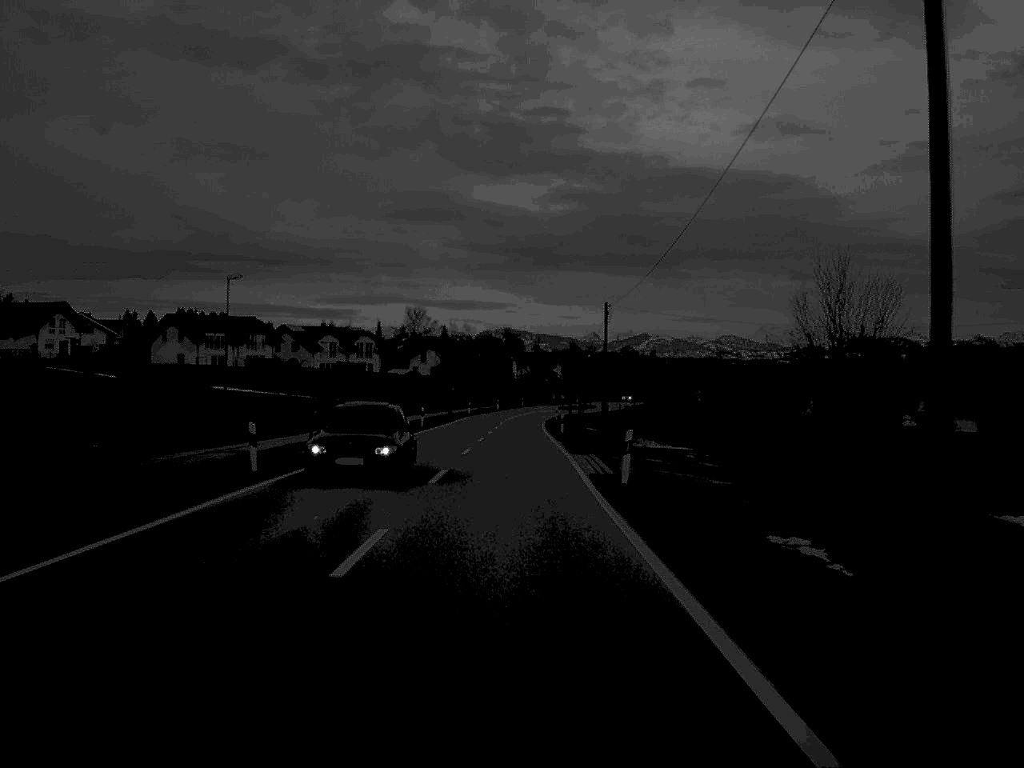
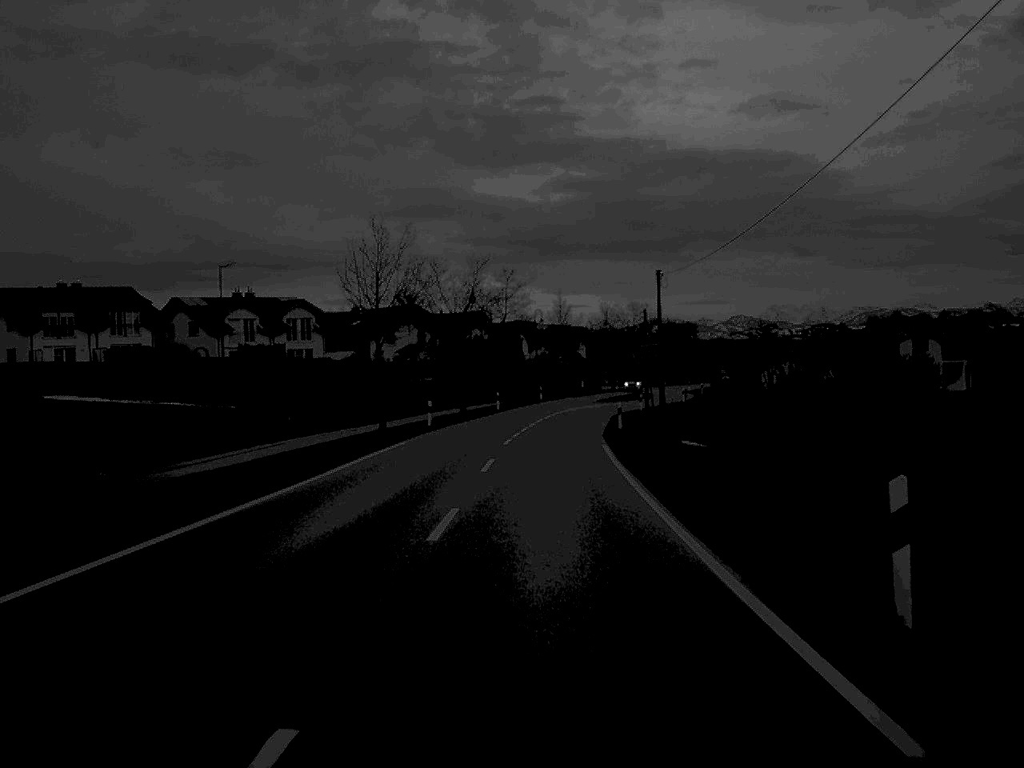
(-0.5, +56.8) m; 0°
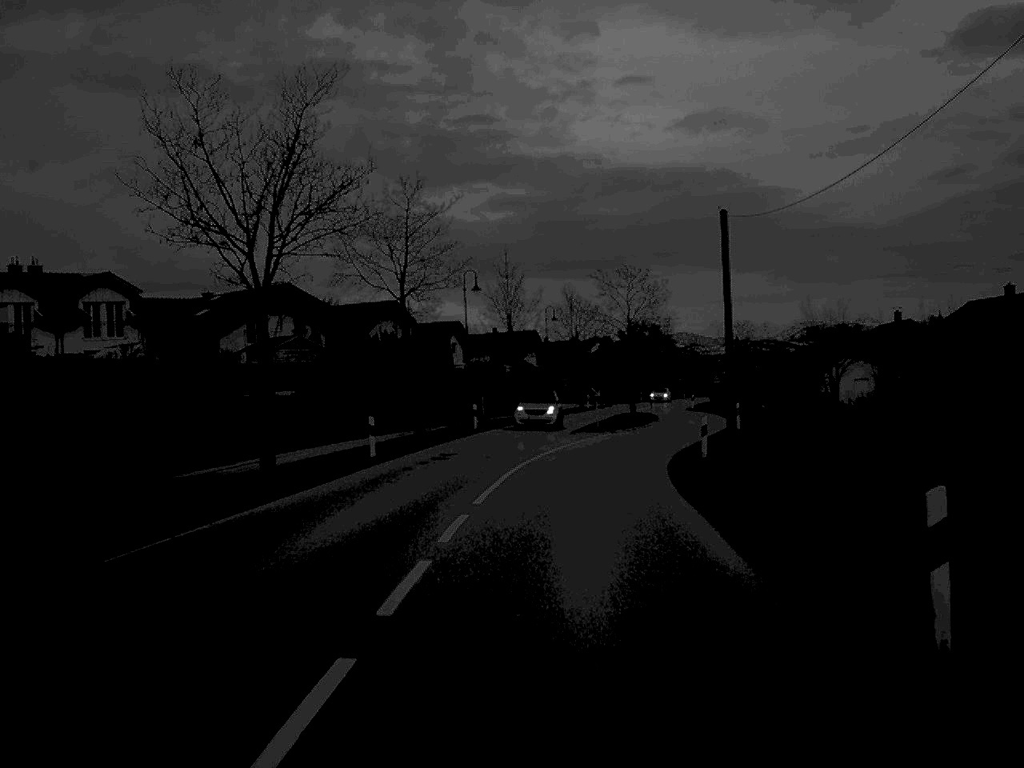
(+0.7, +40.8) m; +3°
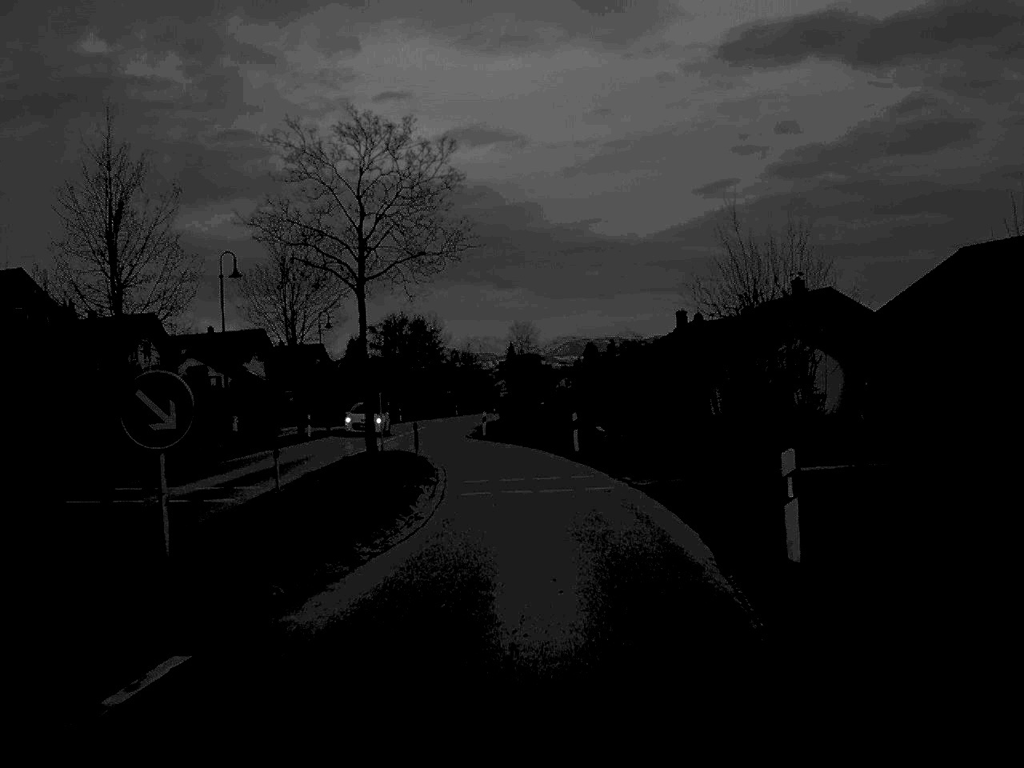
(+3.4, +36.9) m; +11°
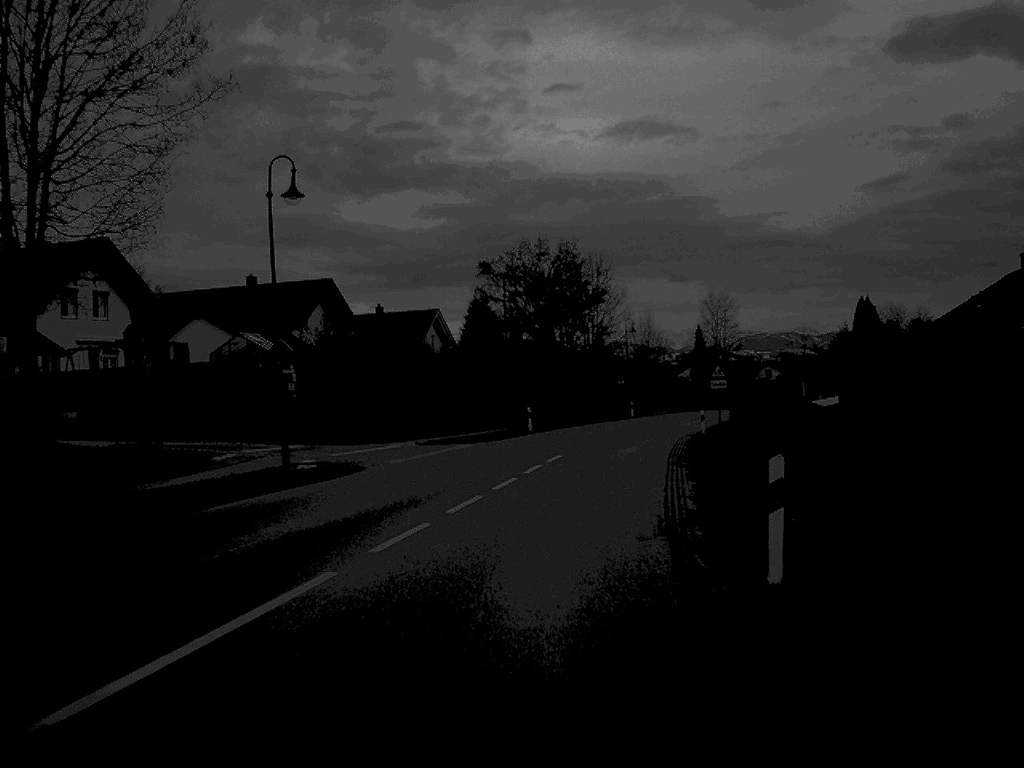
(-2.4, +43.9) m; -8°
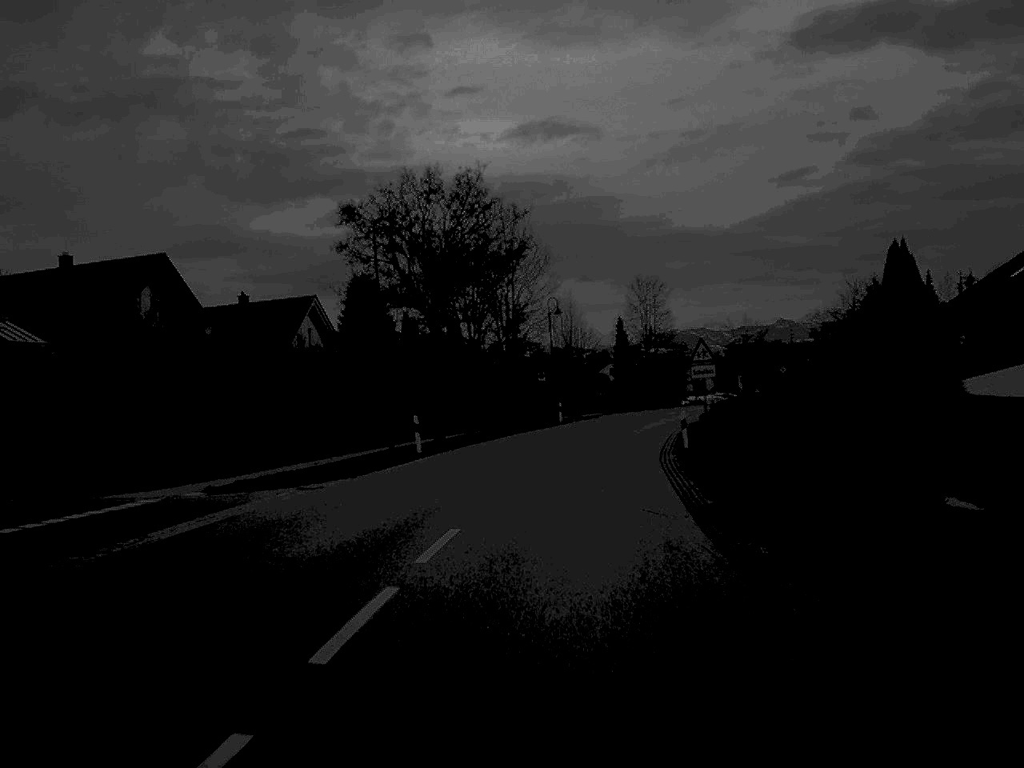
(+0.6, +18.7) m; +4°
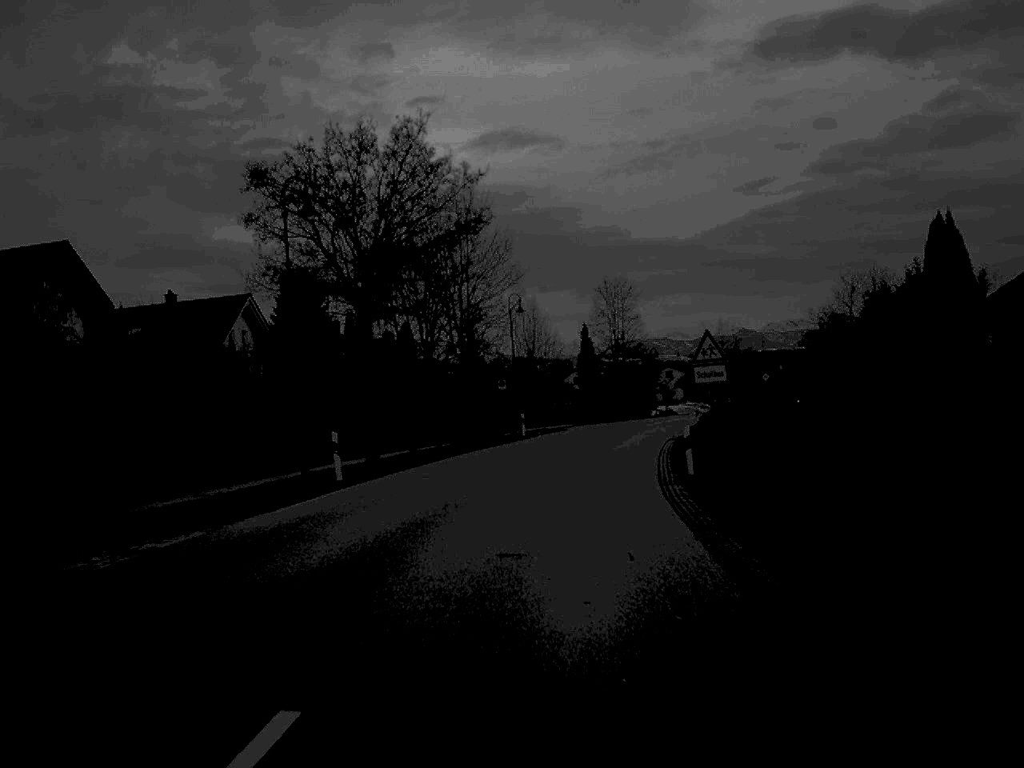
(+0.1, +8.4) m; +2°
